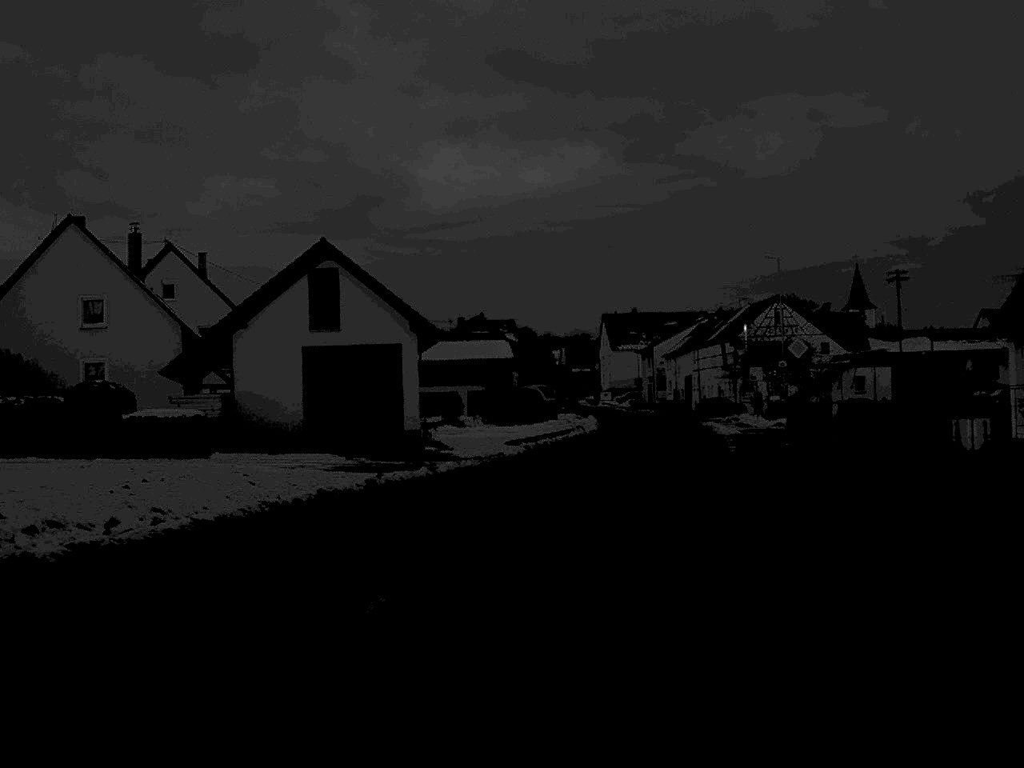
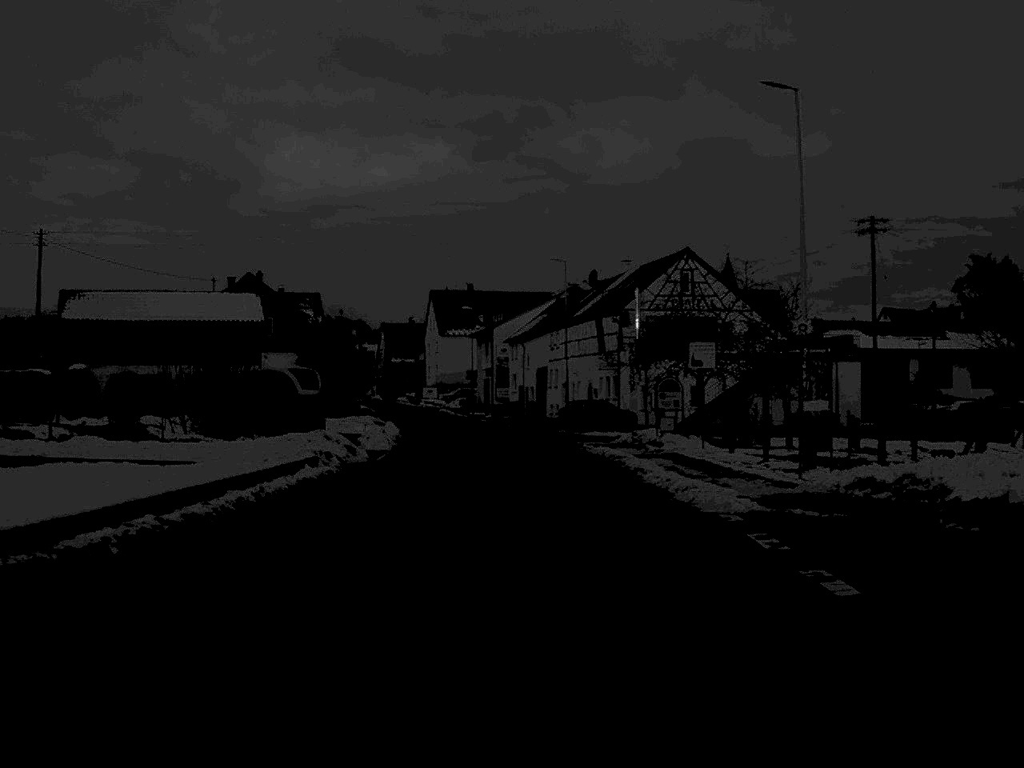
(+3.1, +34.8) m; +7°
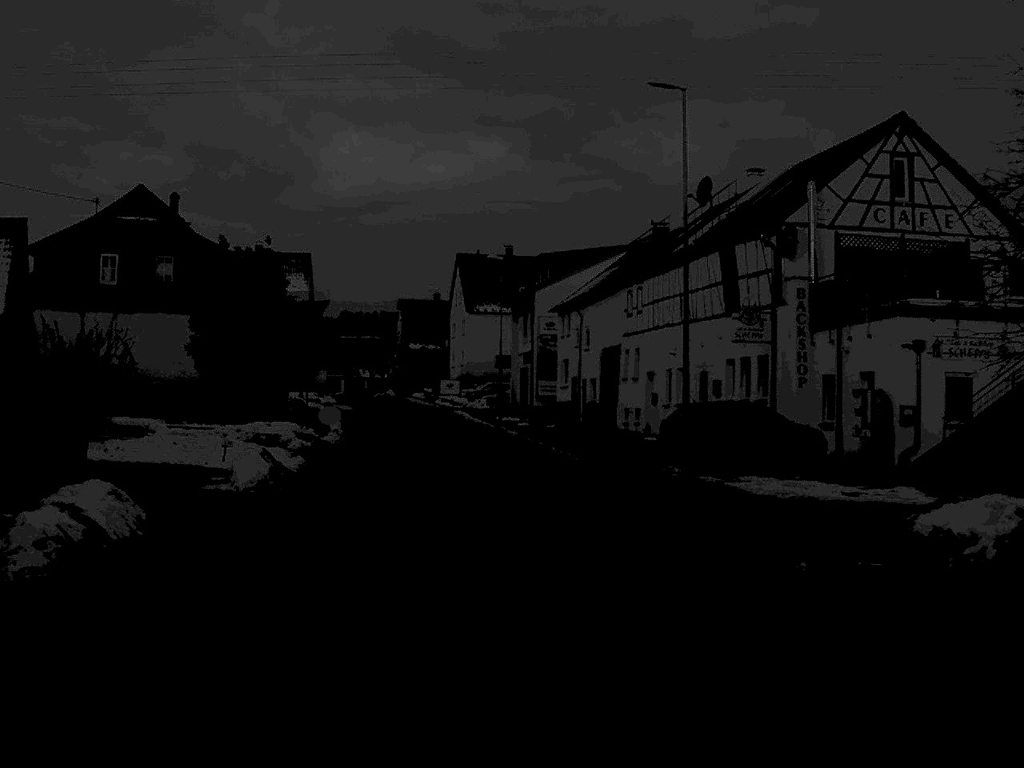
(-0.2, +33.2) m; -2°
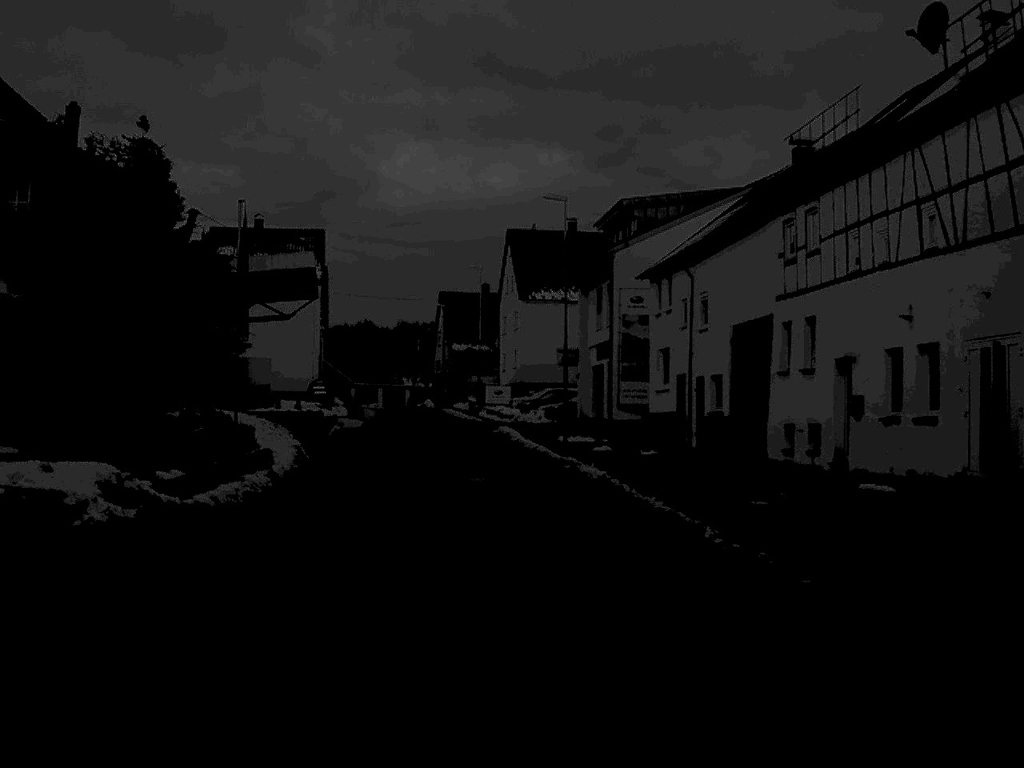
(-0.5, +21.0) m; -3°
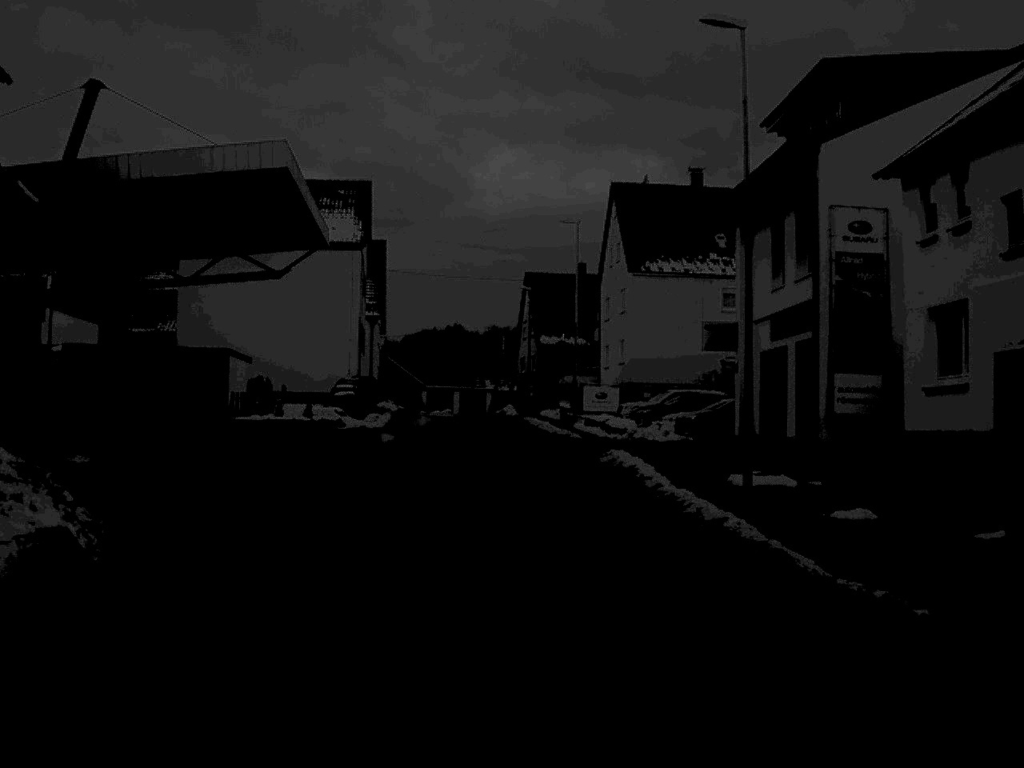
(-0.8, +20.3) m; -4°
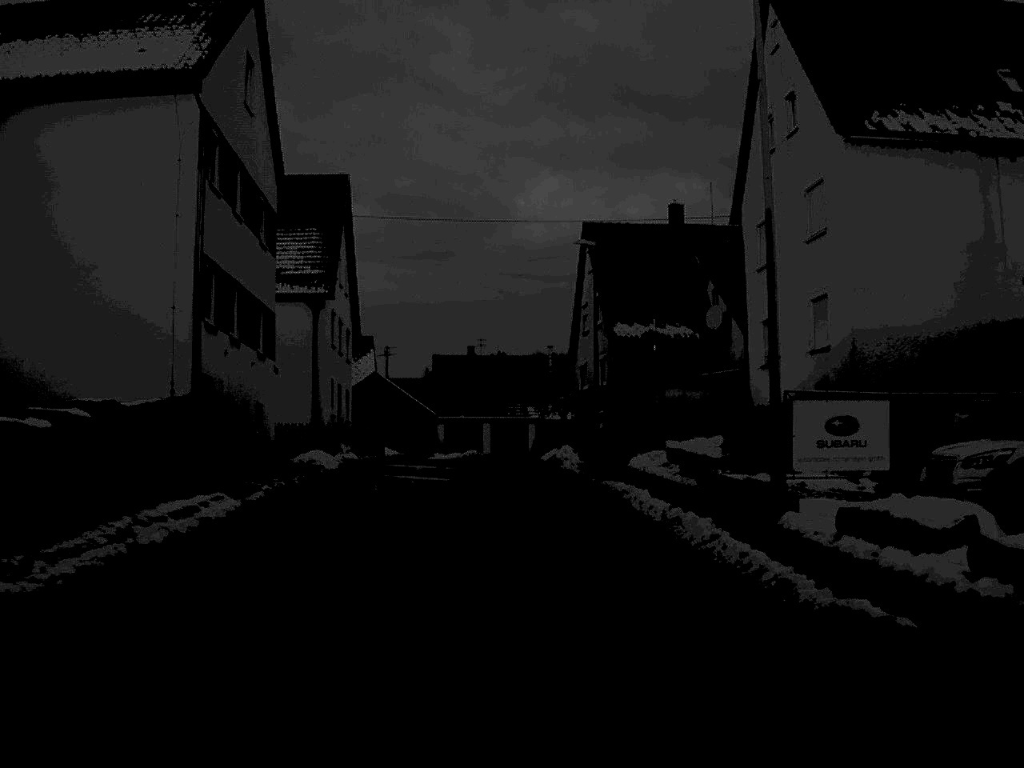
(-0.6, +34.7) m; -2°
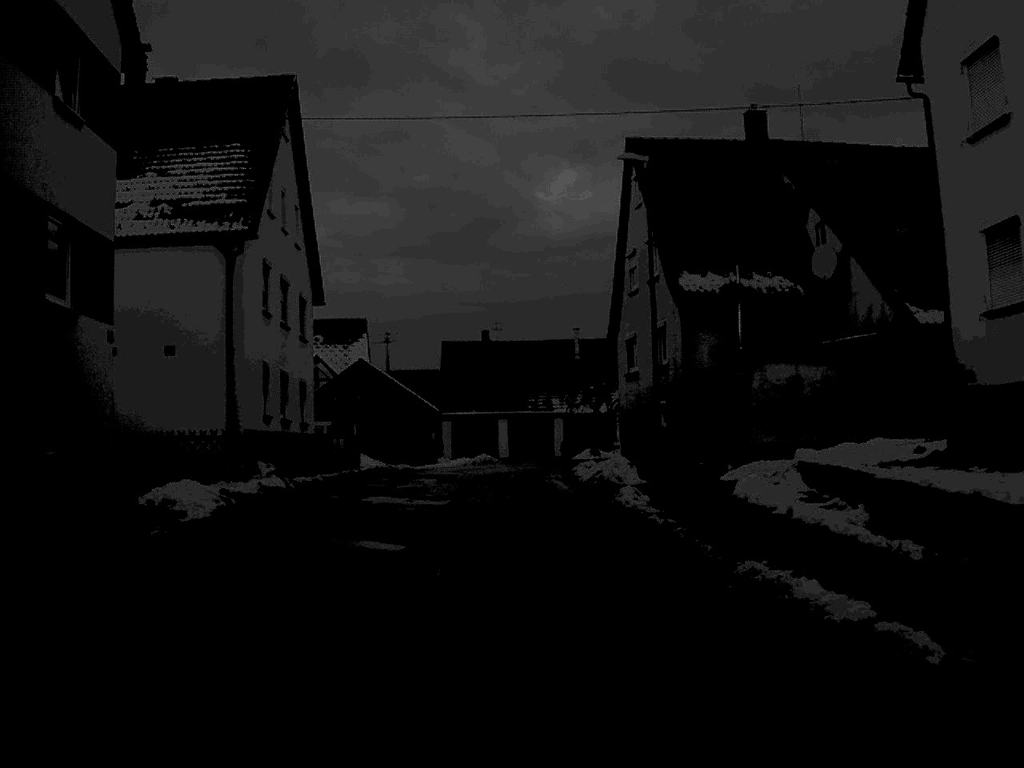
(-0.1, +15.2) m; -1°
